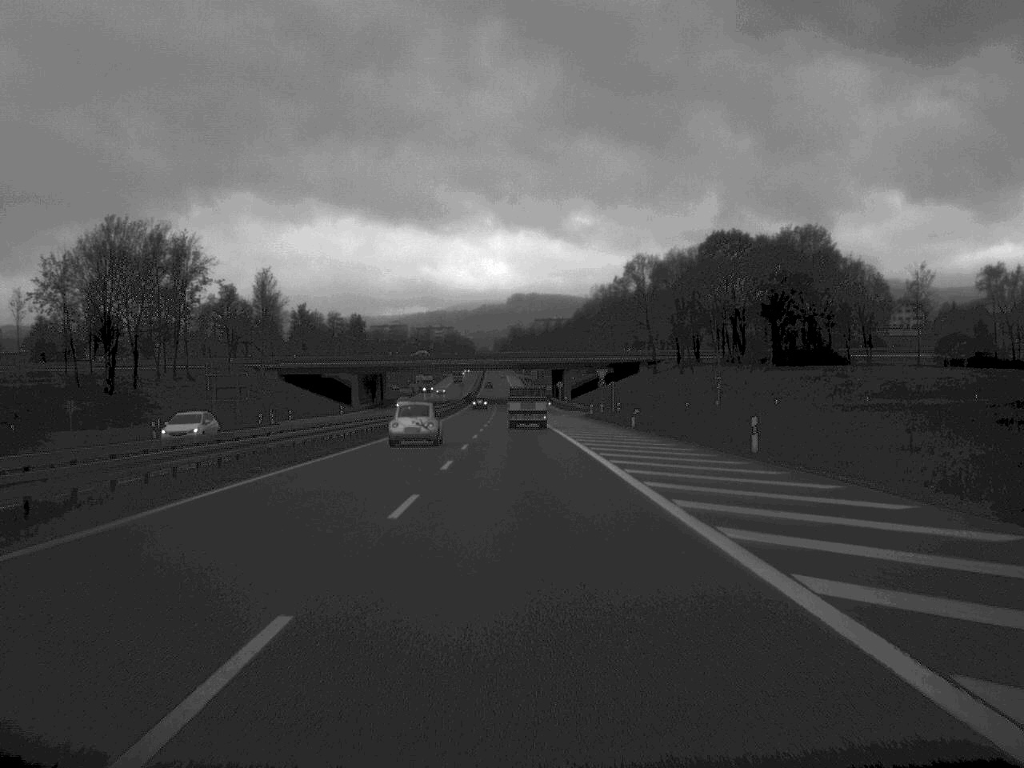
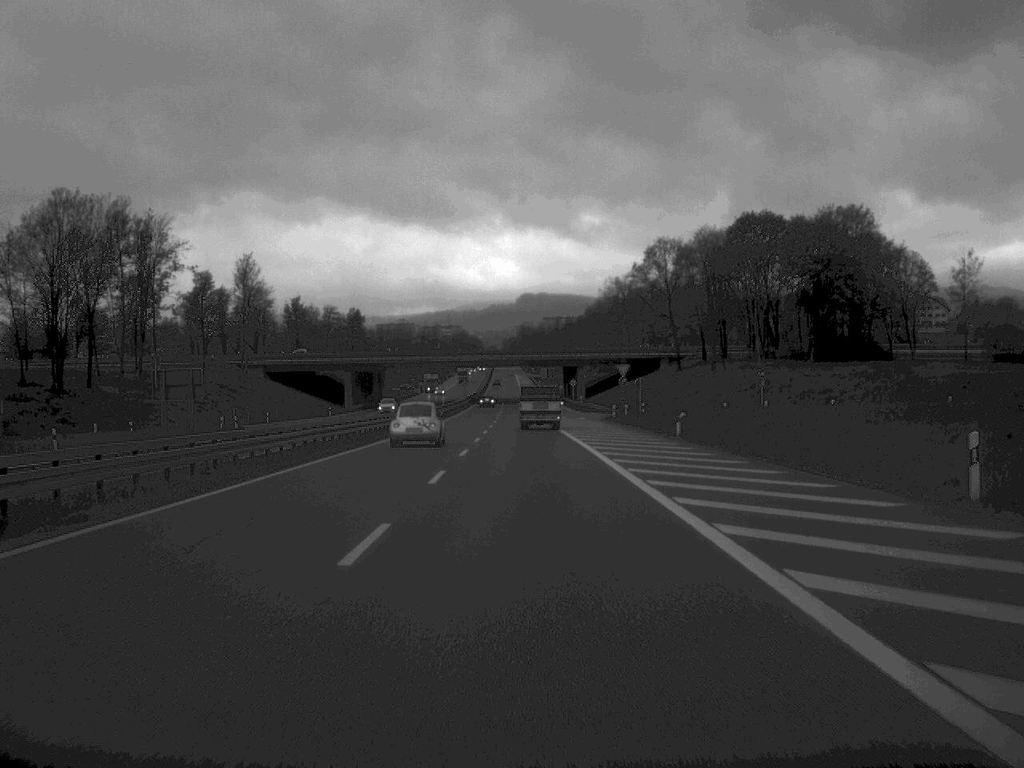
(-0.1, +16.6) m; 0°
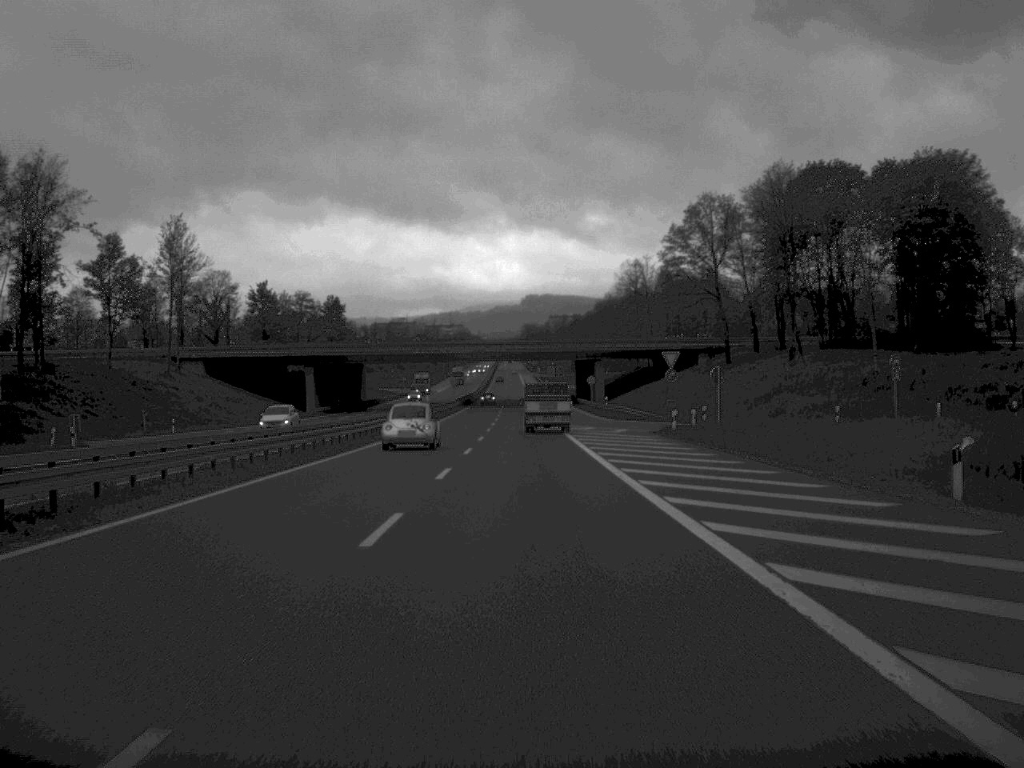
(-0.1, +33.7) m; 0°
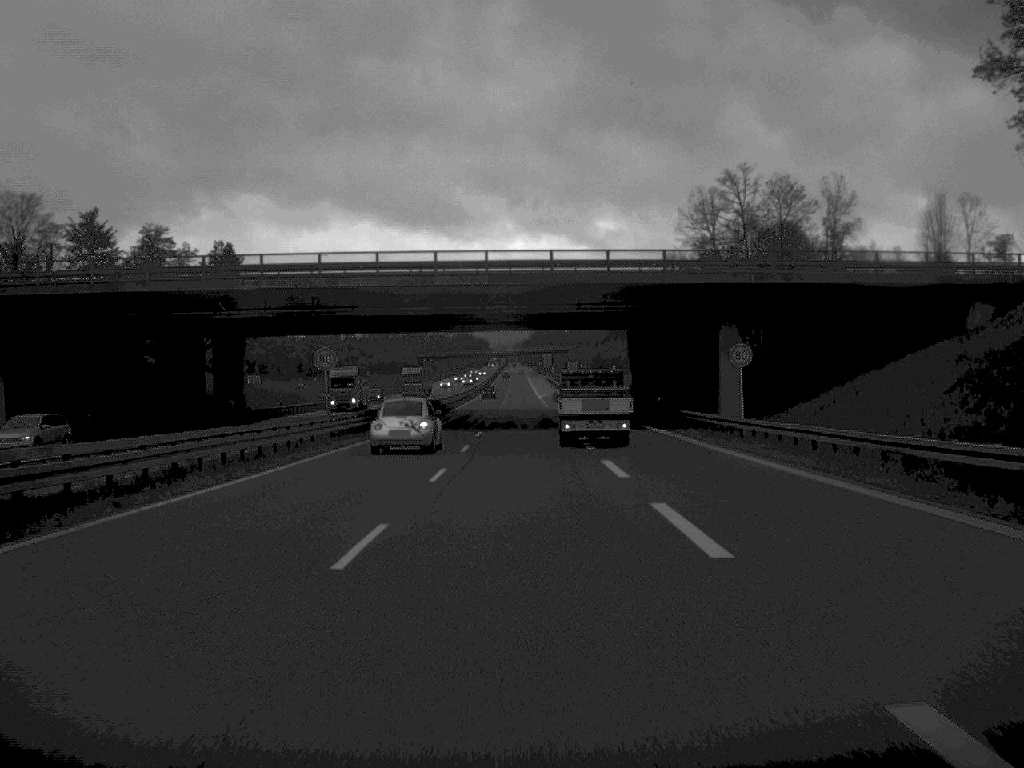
(-0.4, +84.6) m; -1°
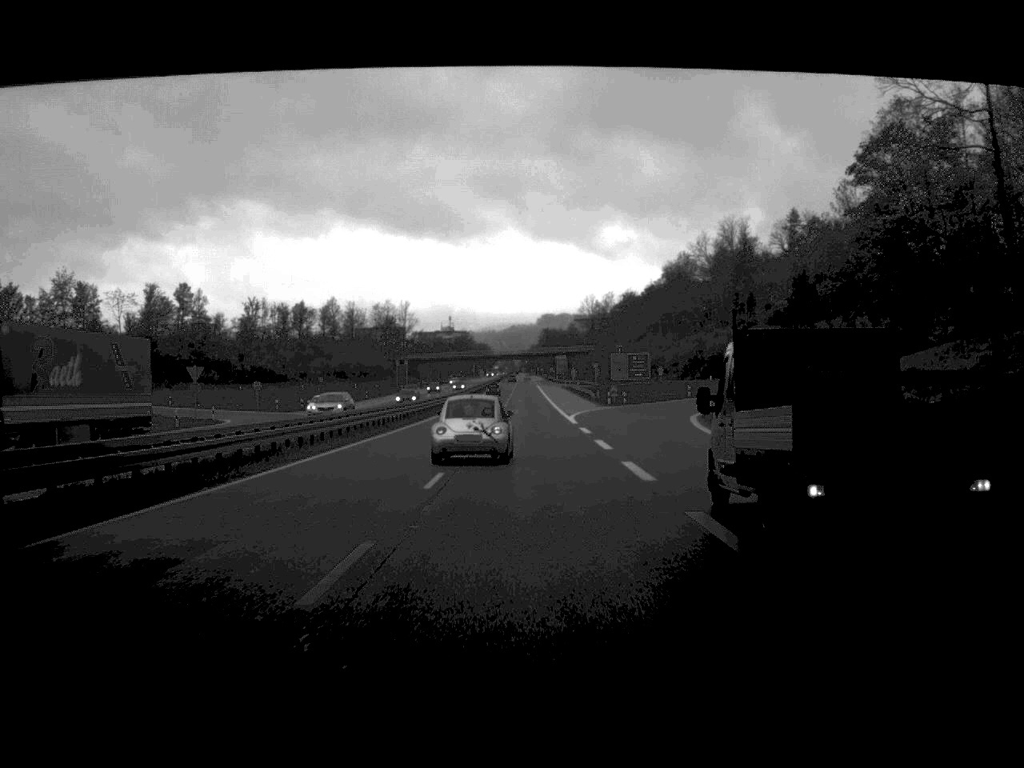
(-0.4, +83.8) m; 0°
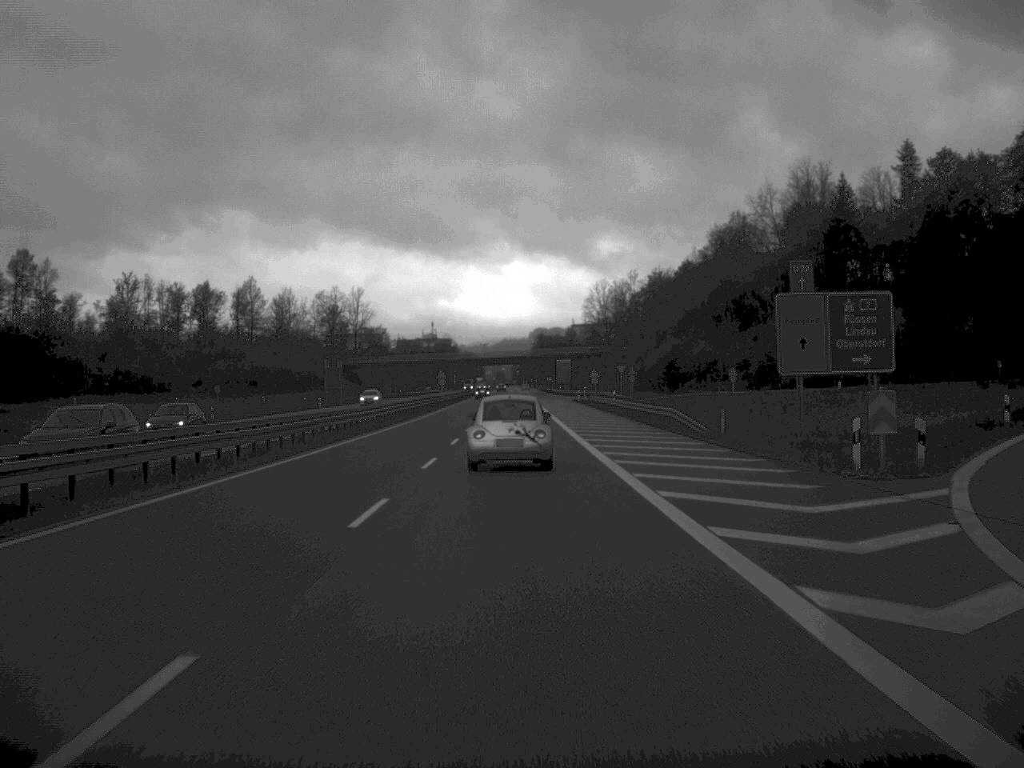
(+0.1, +75.2) m; 0°
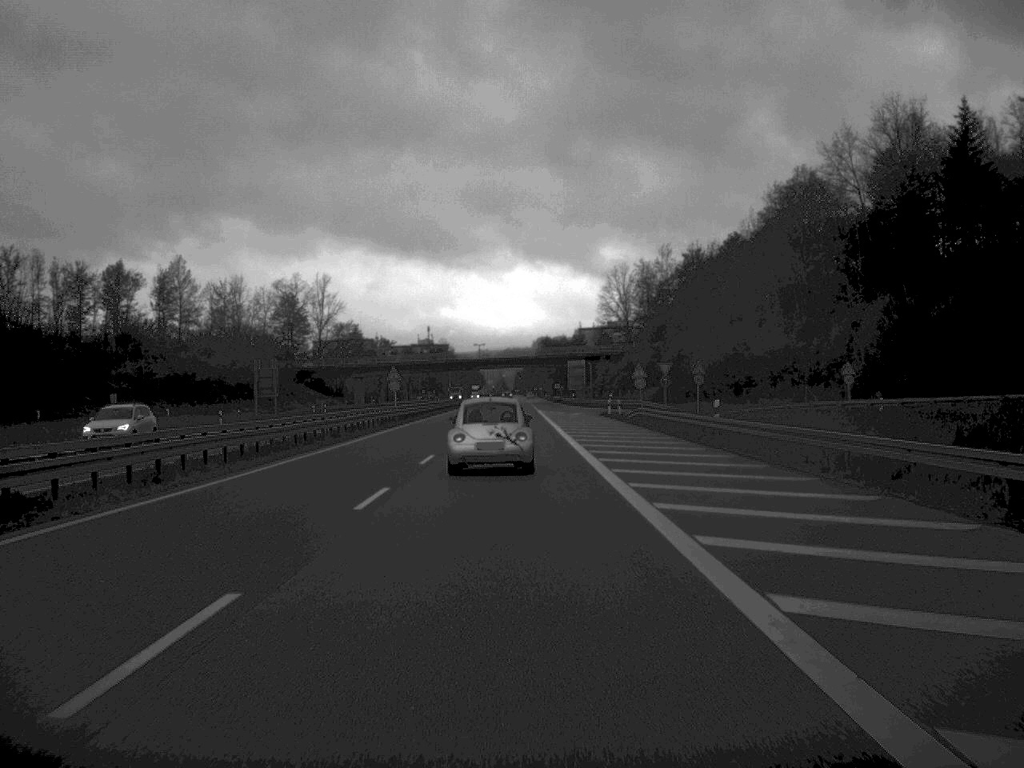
(-0.1, +43.4) m; 0°
